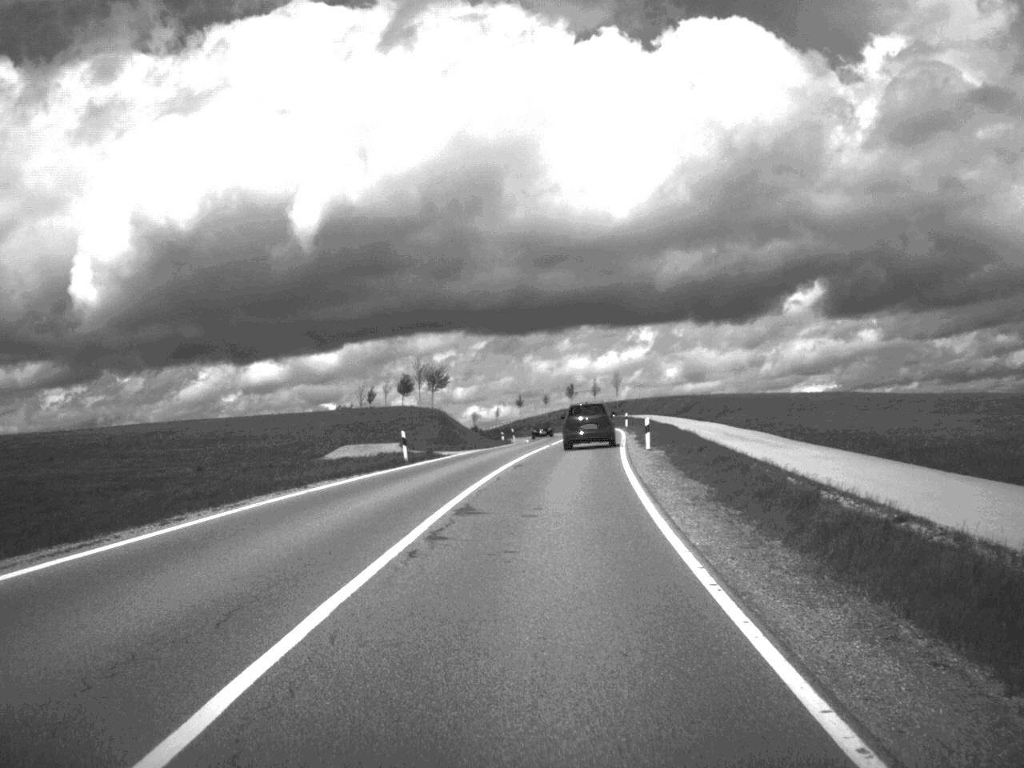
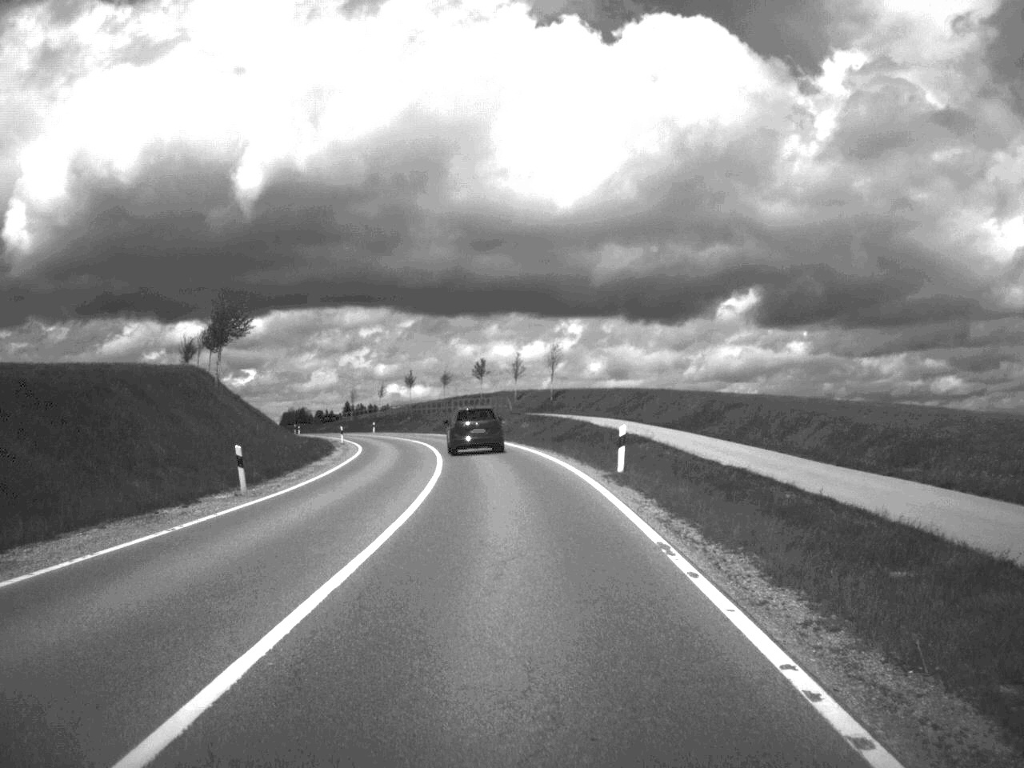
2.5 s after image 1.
(+3.1, +62.2) m; +3°
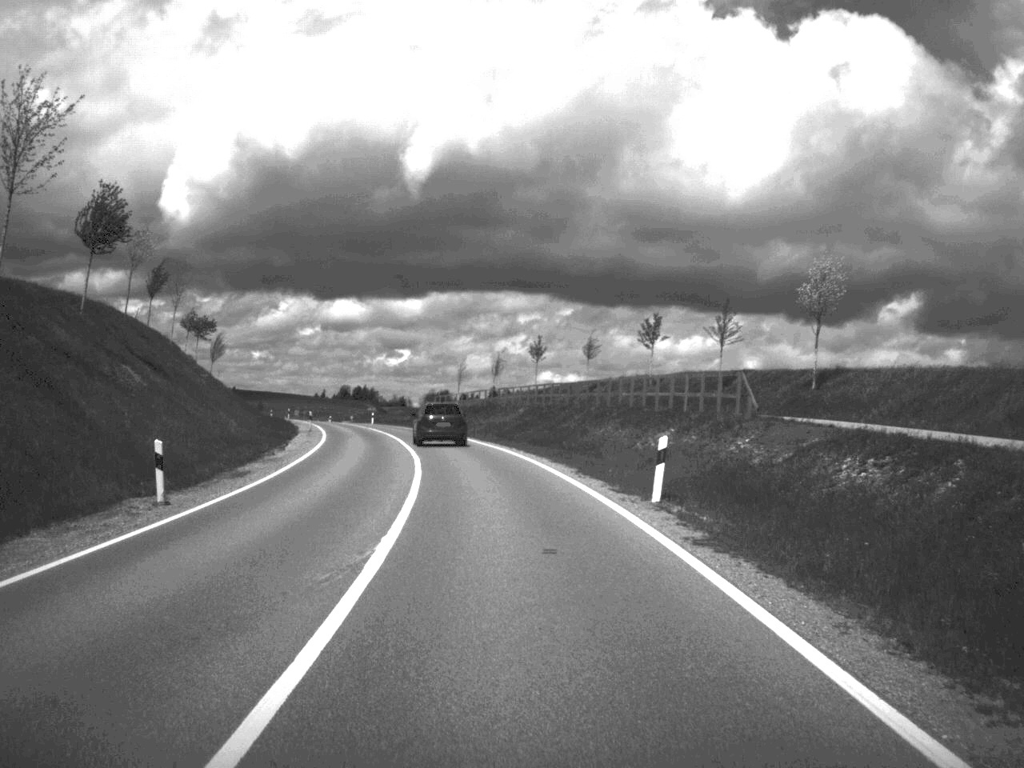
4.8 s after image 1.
(-2.9, +56.1) m; -7°
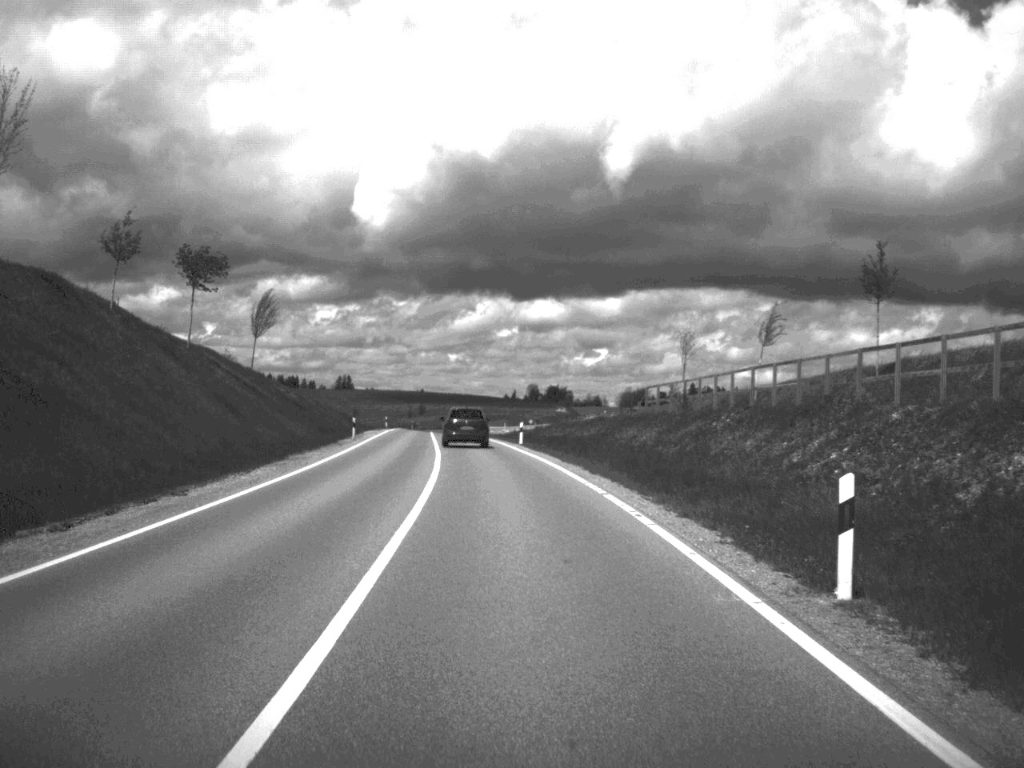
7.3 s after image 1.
(-4.8, +58.6) m; -9°
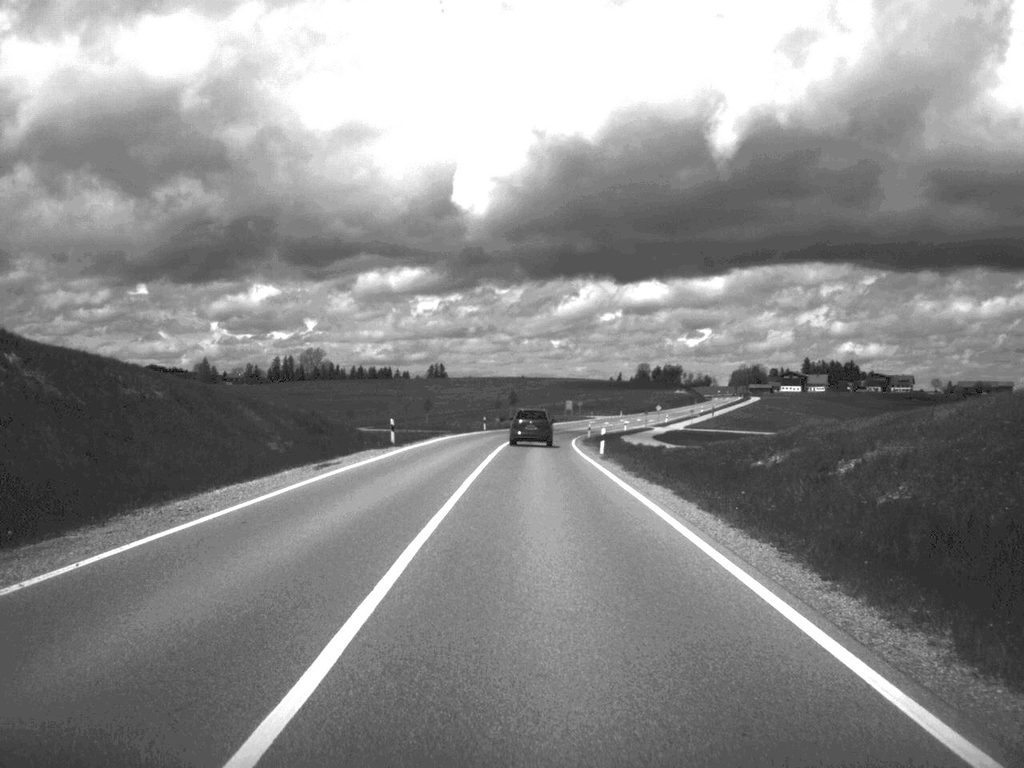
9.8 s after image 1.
(-3.1, +61.6) m; -5°
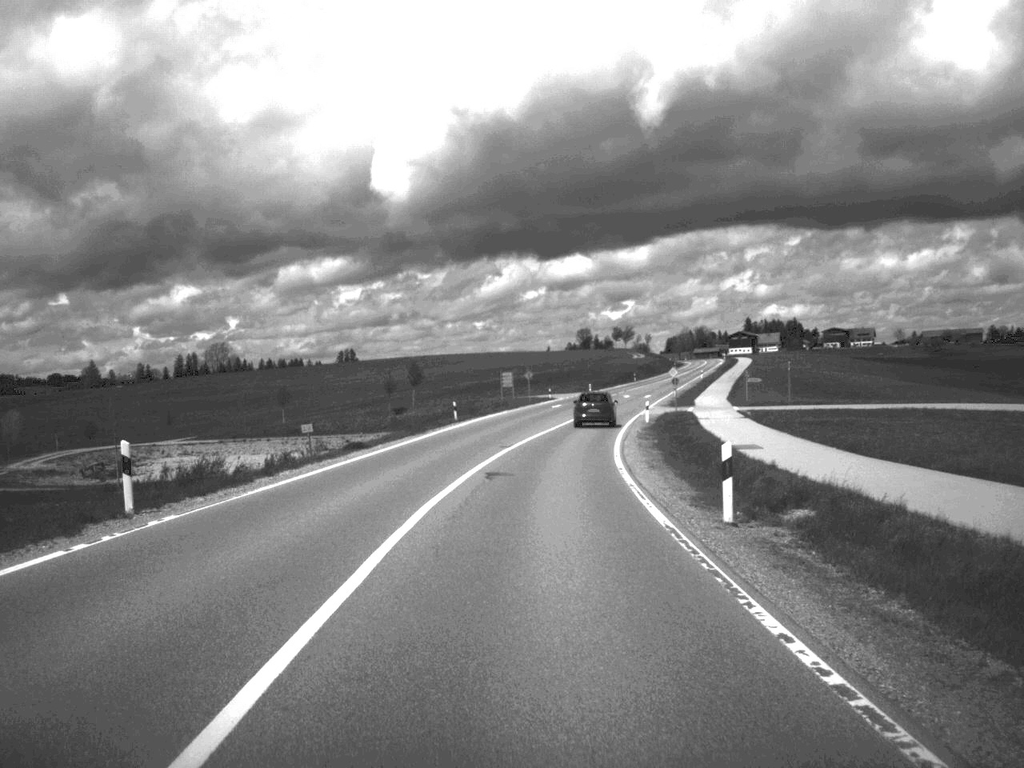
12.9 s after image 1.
(+1.1, +79.2) m; +3°
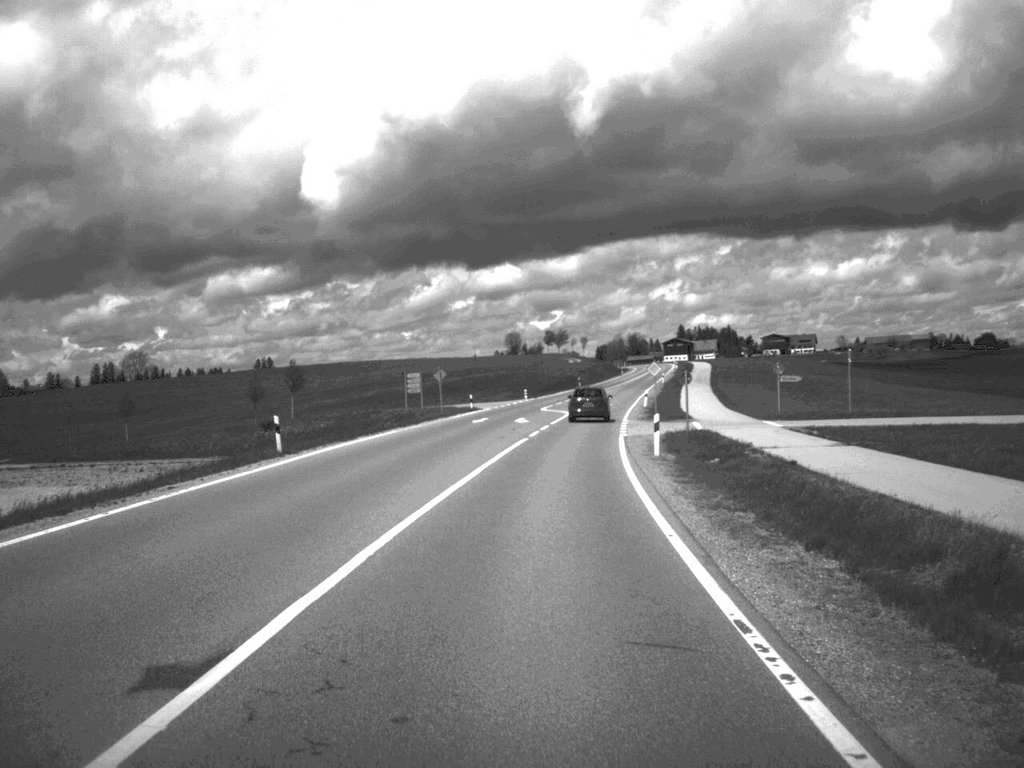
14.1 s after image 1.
(+0.9, +32.2) m; +3°
